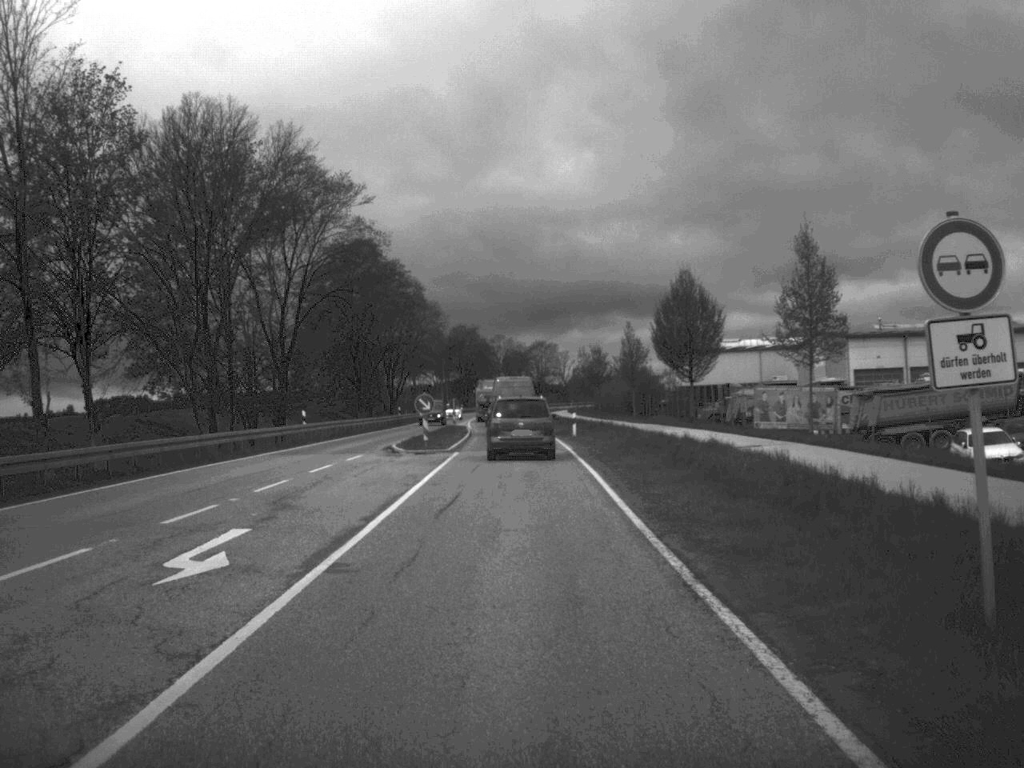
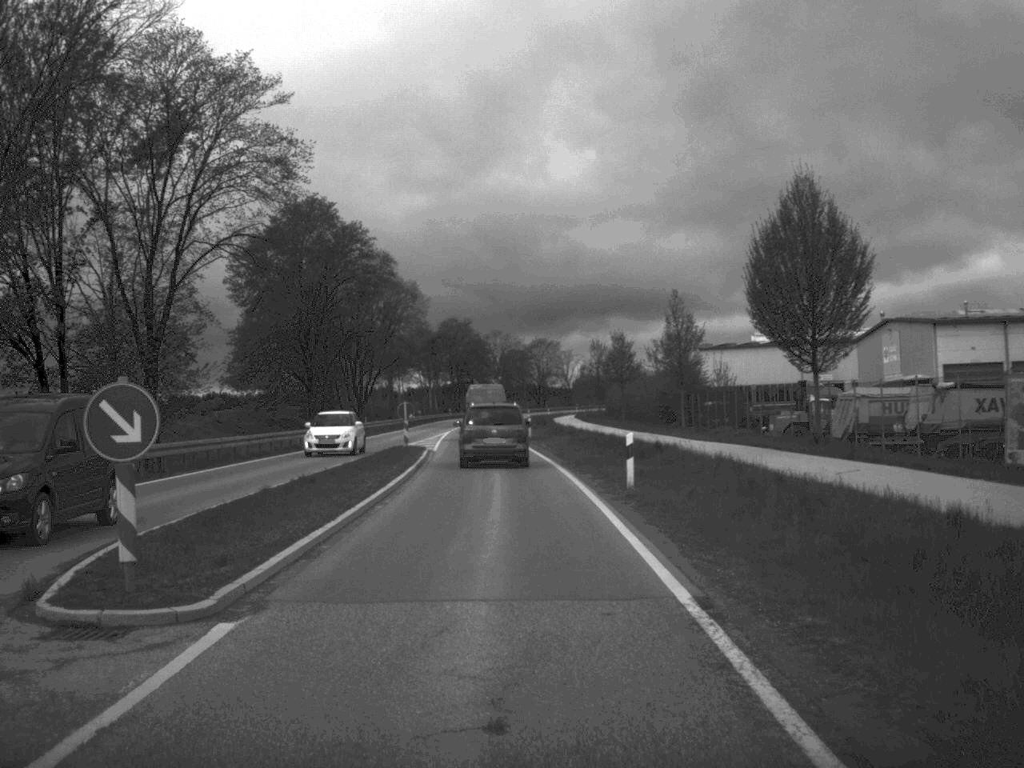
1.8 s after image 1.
(0.0, +28.4) m; 0°
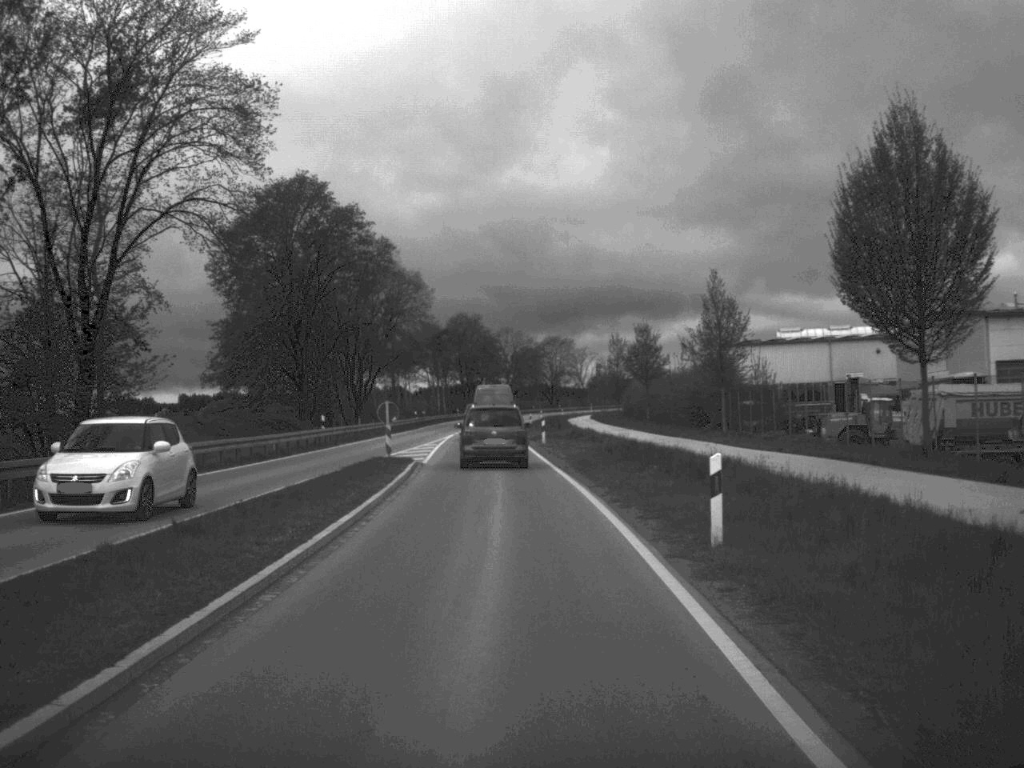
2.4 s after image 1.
(0.0, +9.2) m; -1°
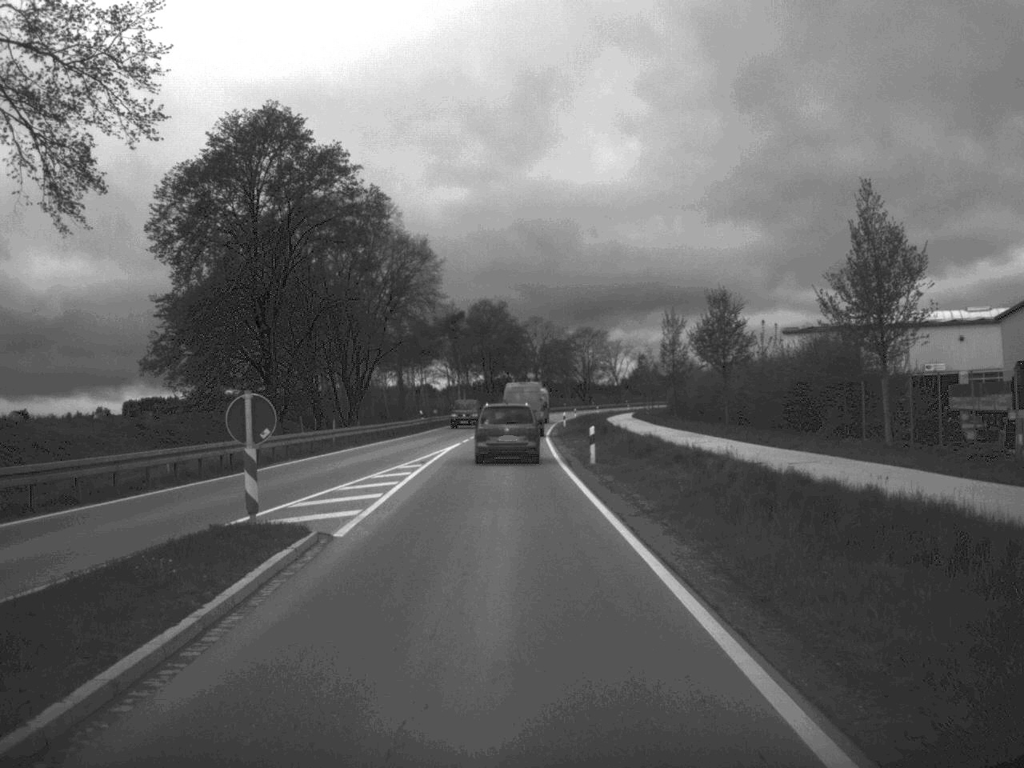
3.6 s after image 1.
(-0.2, +20.4) m; -1°
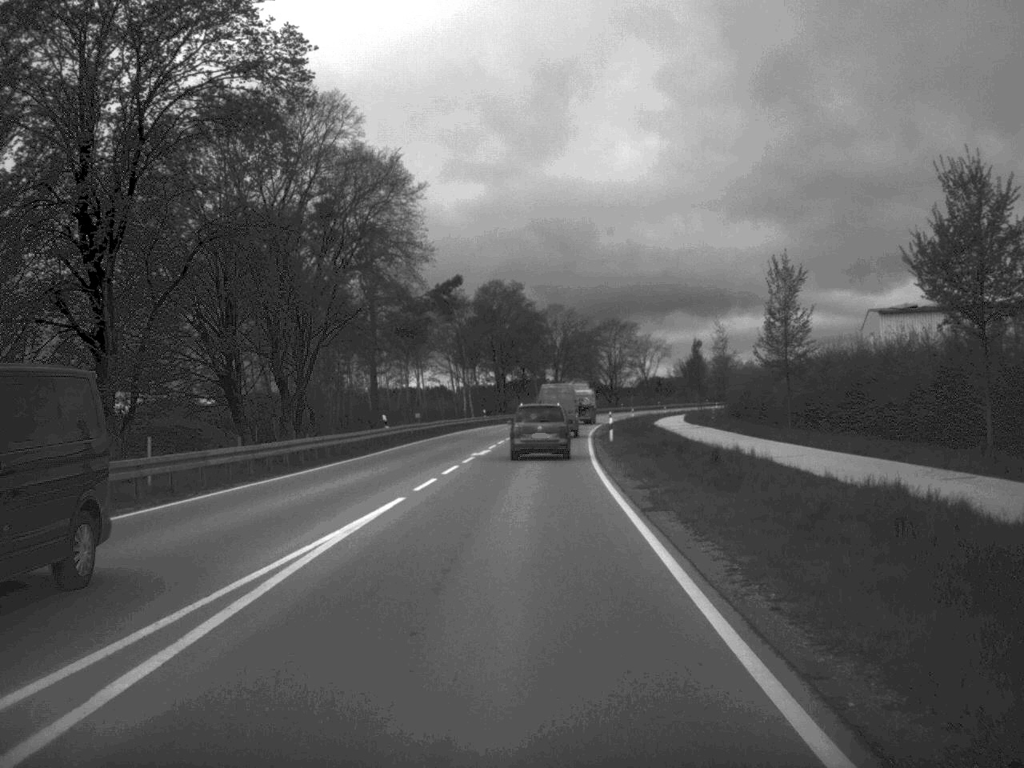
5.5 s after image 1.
(-0.4, +30.4) m; -1°
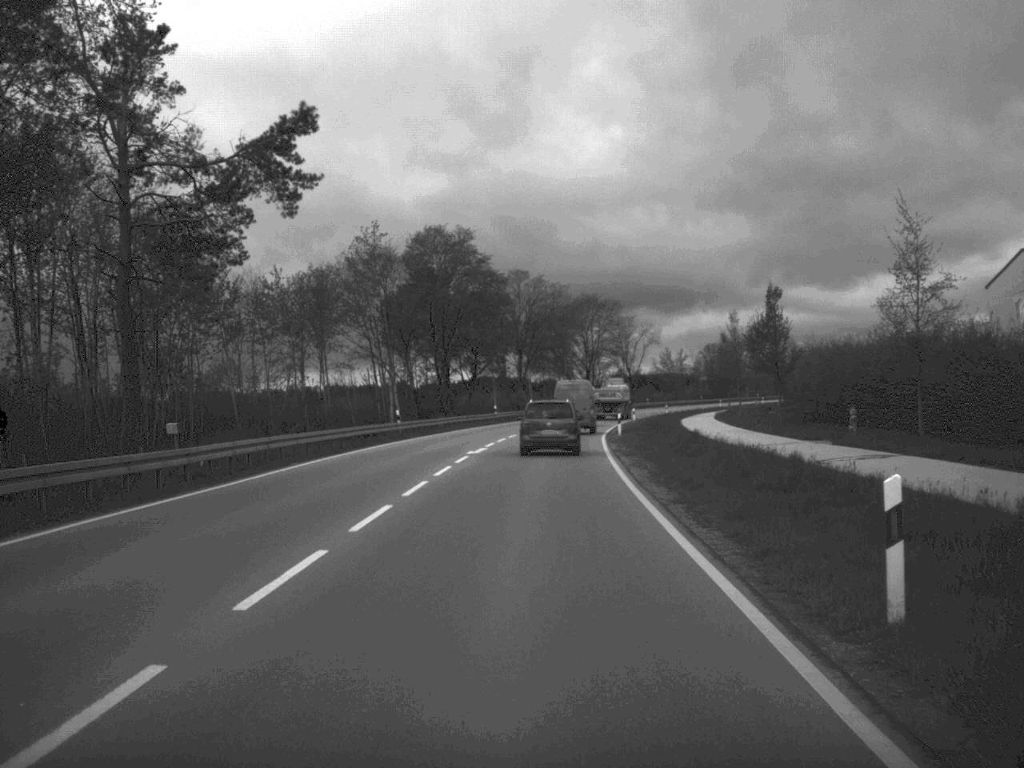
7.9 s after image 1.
(+0.6, +43.4) m; +2°
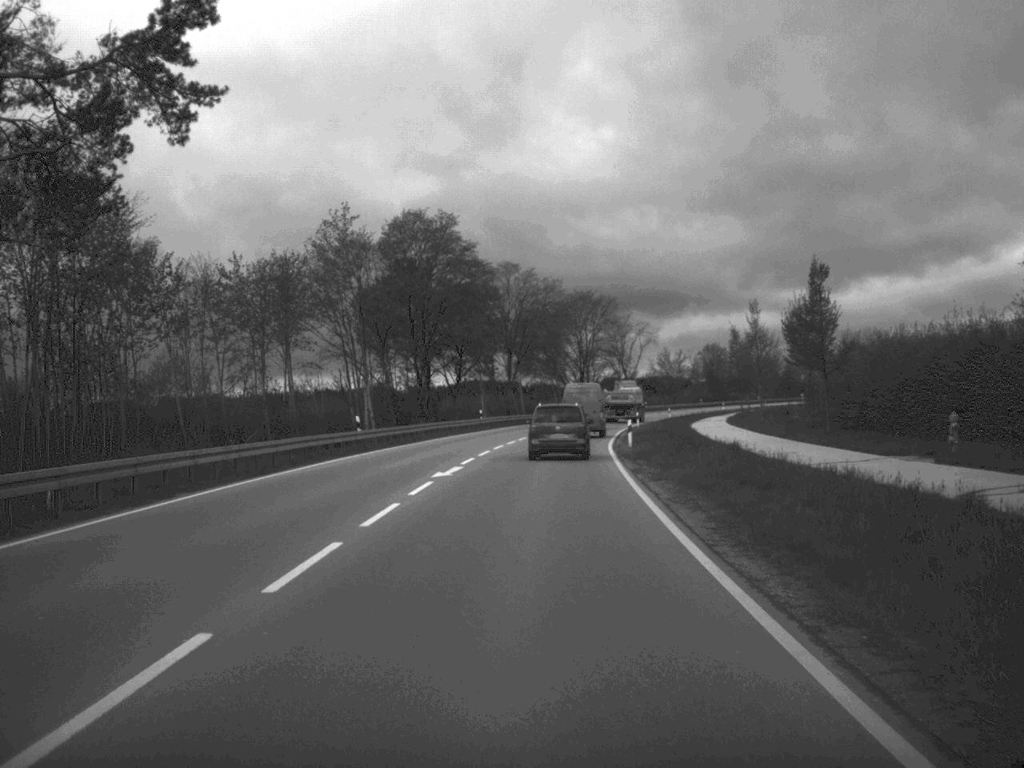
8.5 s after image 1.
(0.0, +10.6) m; 0°
